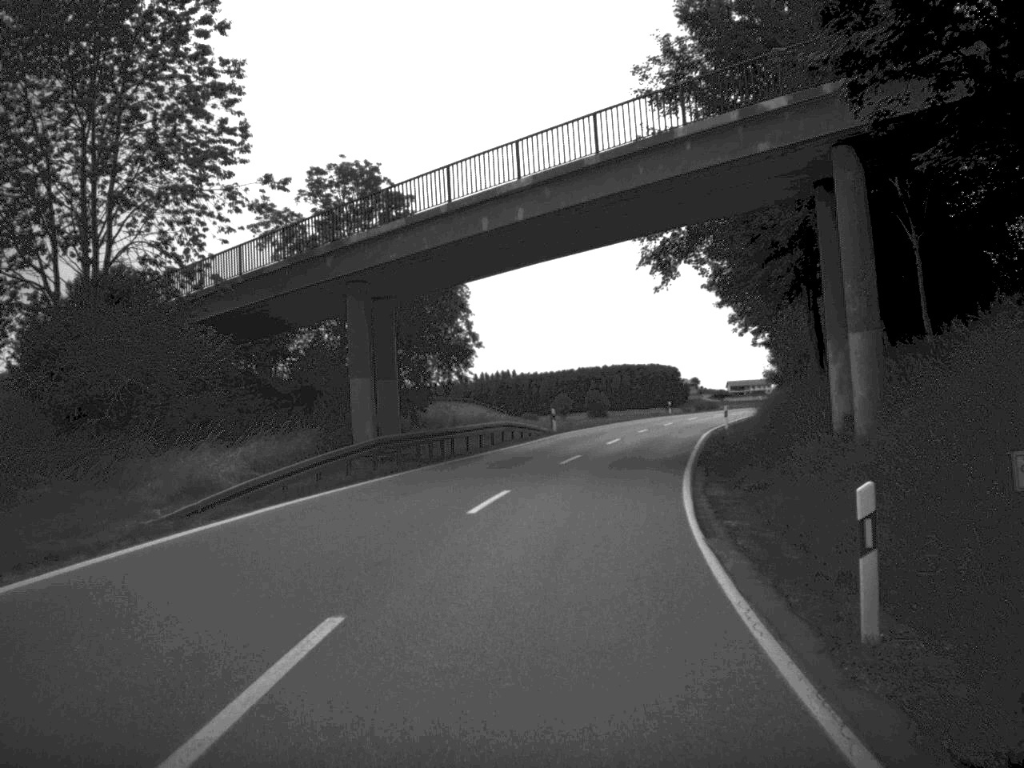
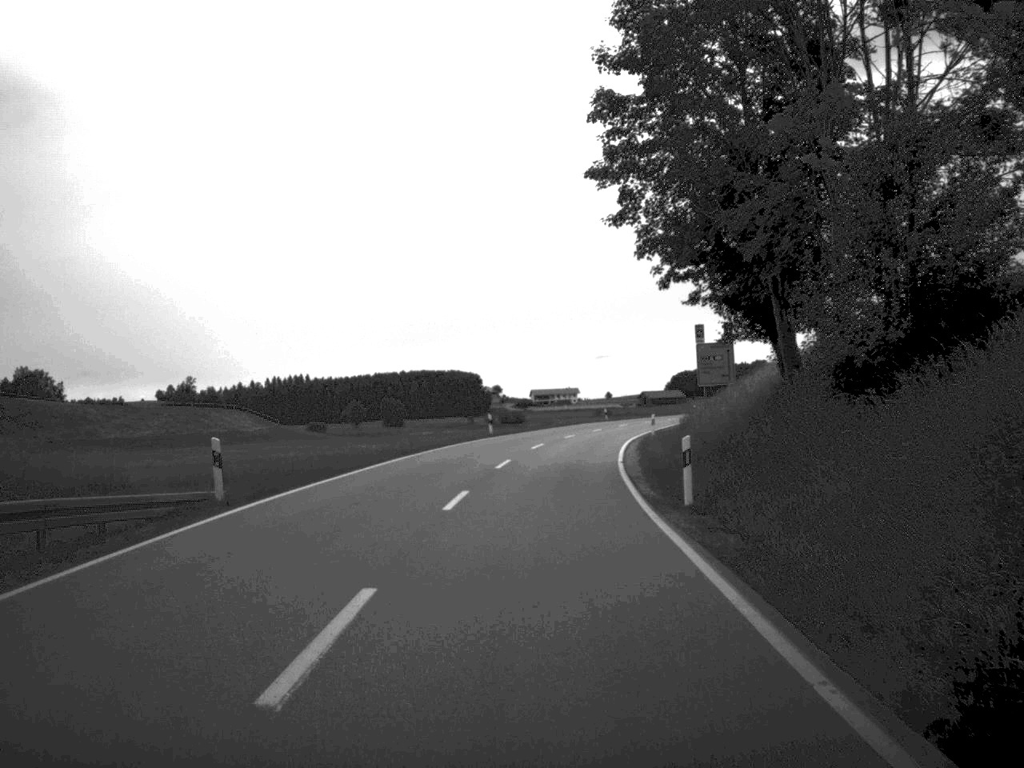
(+2.7, +33.6) m; +9°
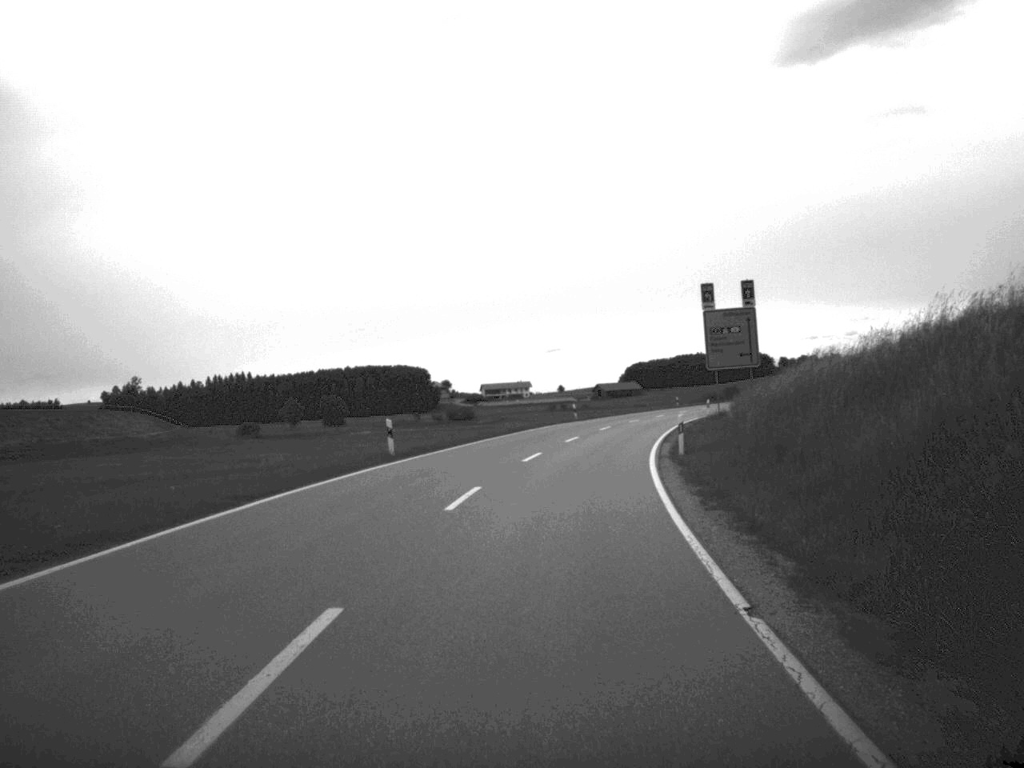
(+0.5, +24.6) m; +2°
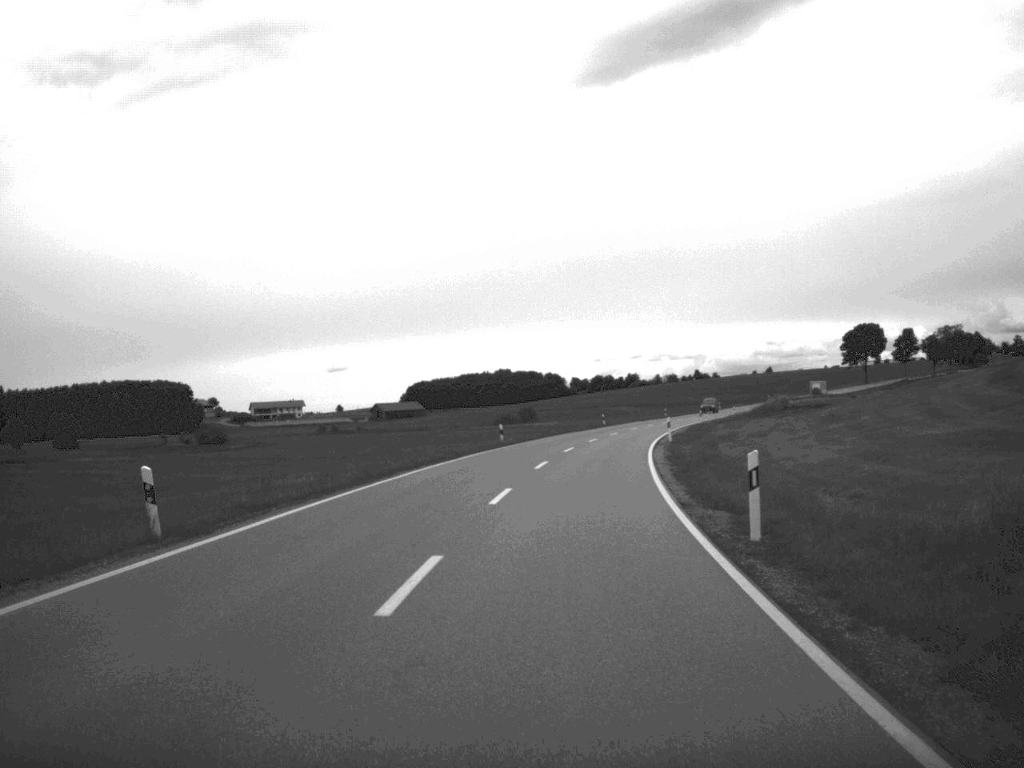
(+4.4, +54.0) m; +10°
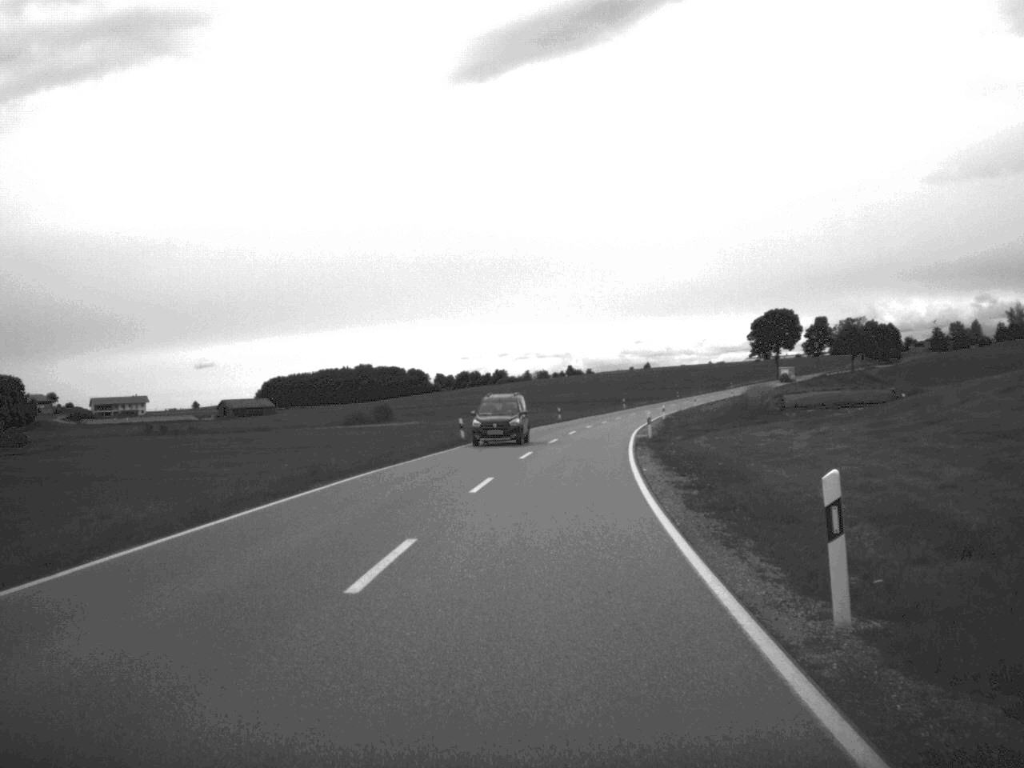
(+2.9, +45.8) m; +6°
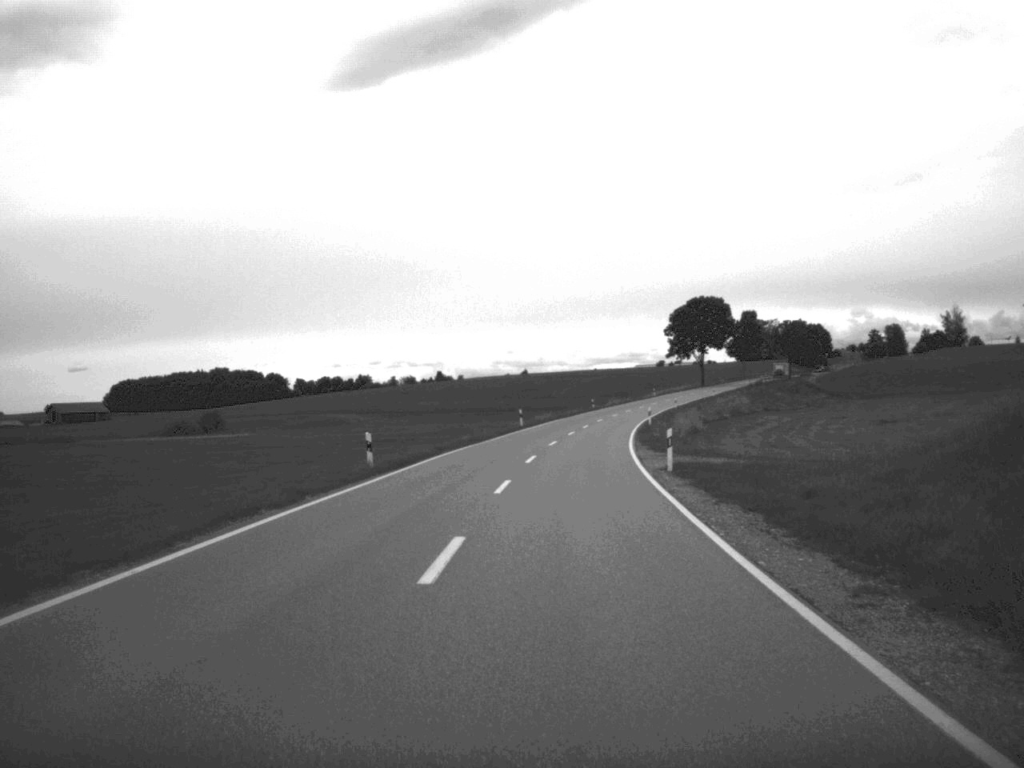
(+2.8, +57.8) m; +6°
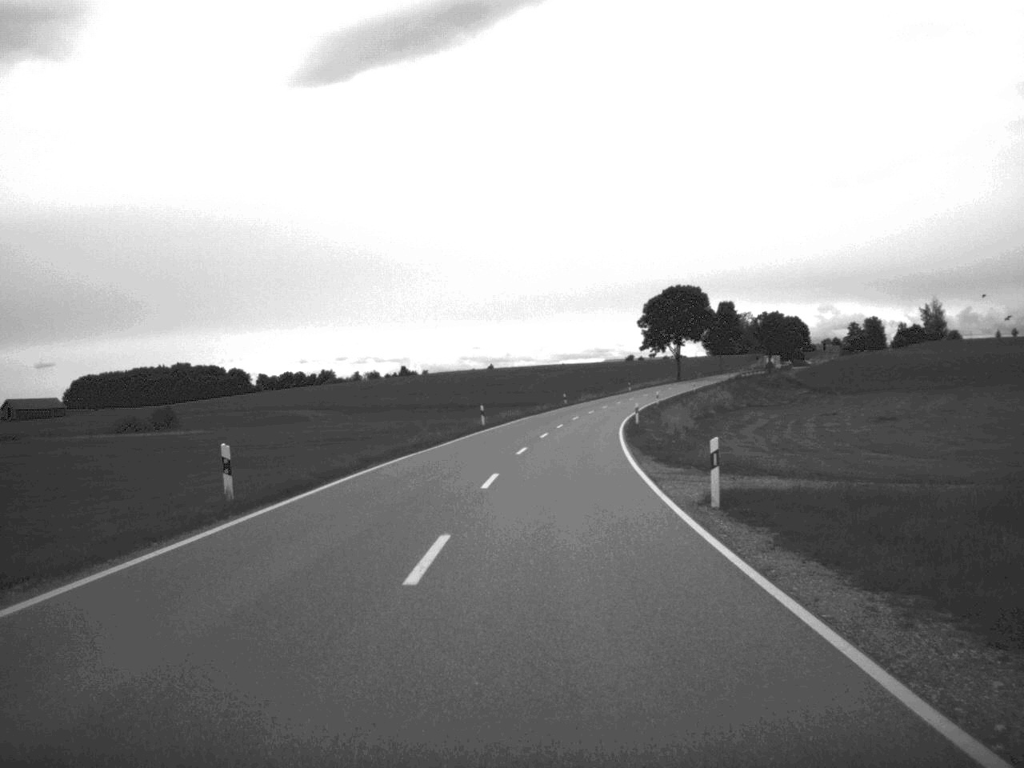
(+0.2, +11.9) m; +1°
